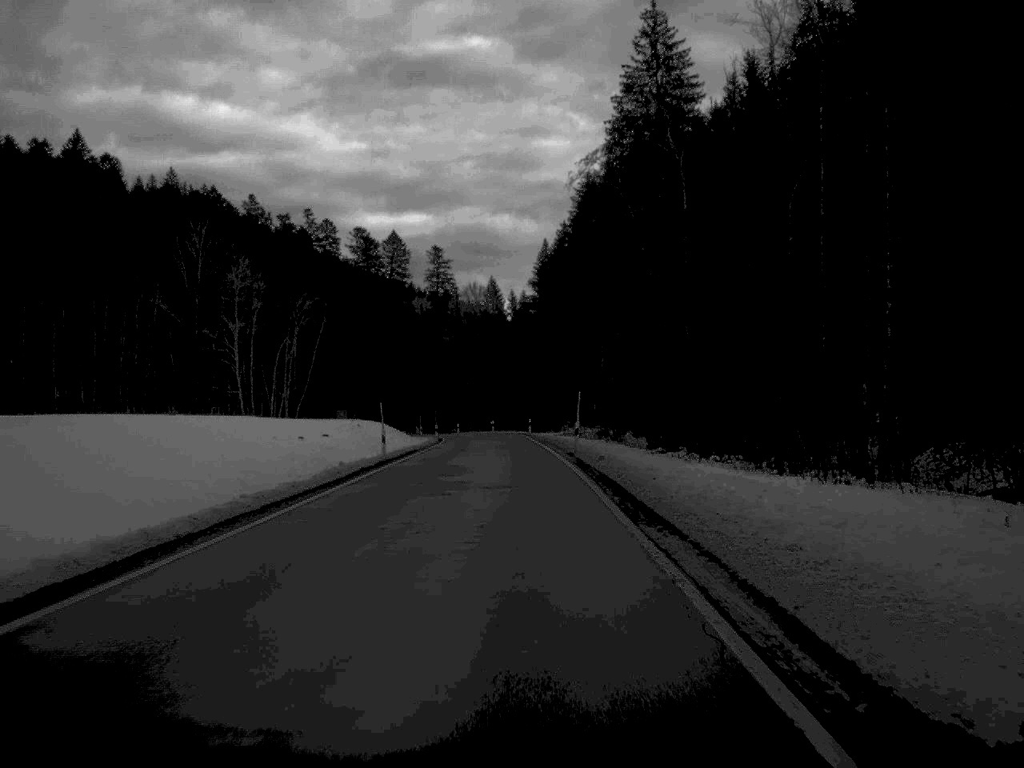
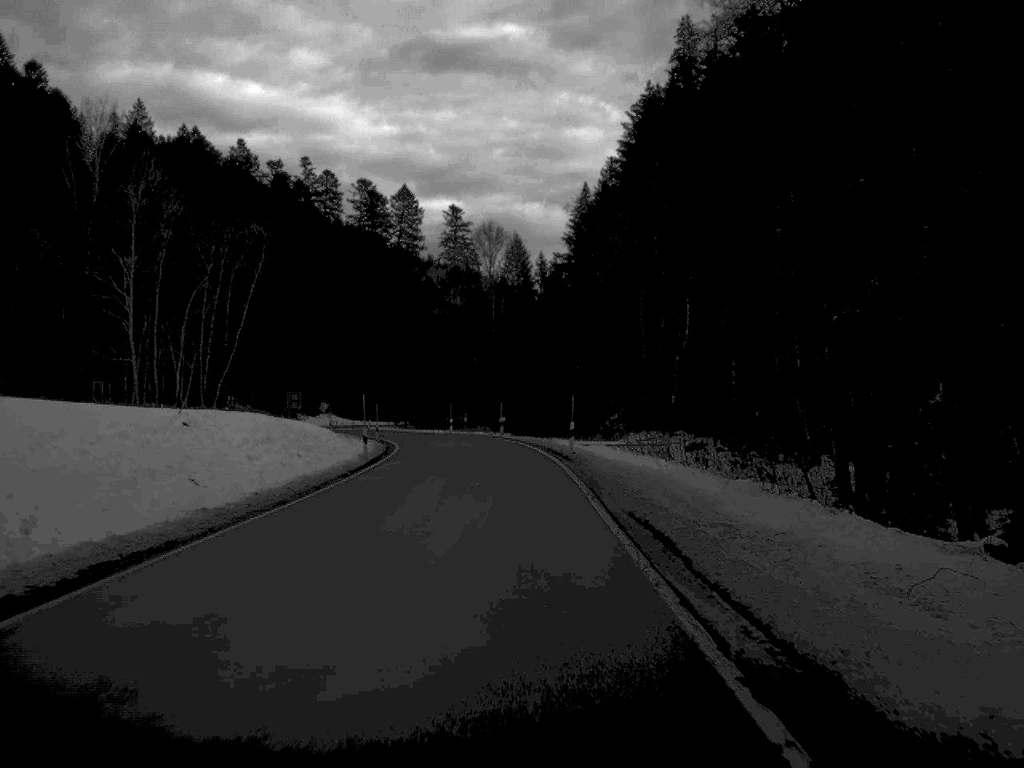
(-0.5, +47.3) m; -1°
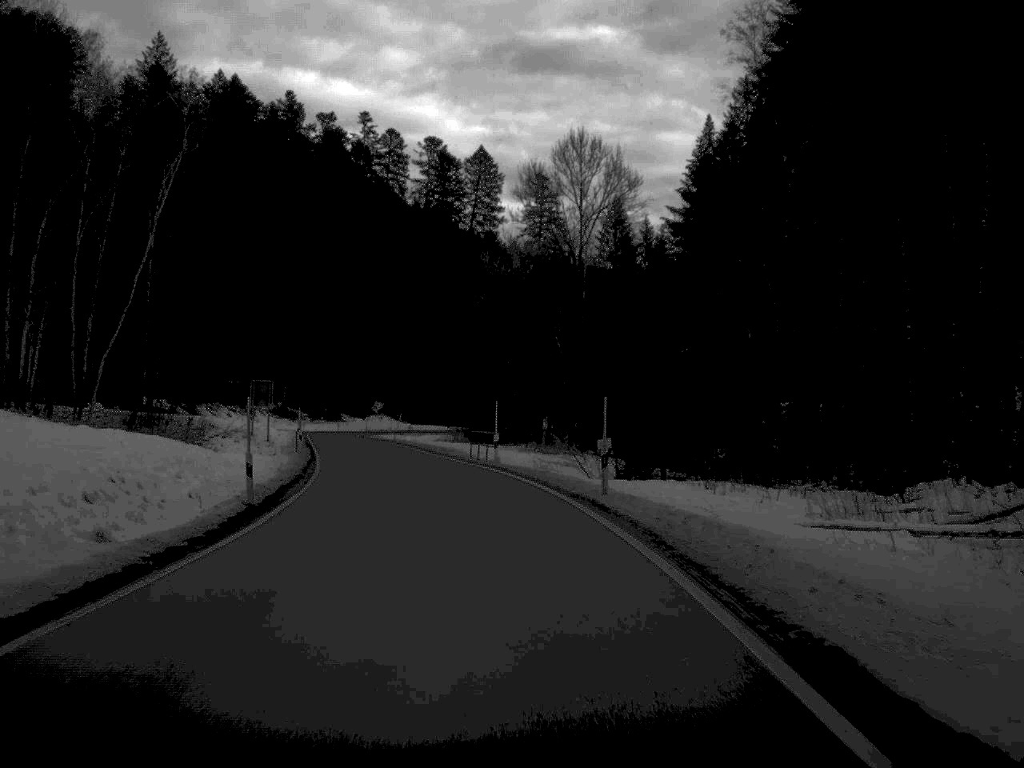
(-1.1, +42.9) m; -4°
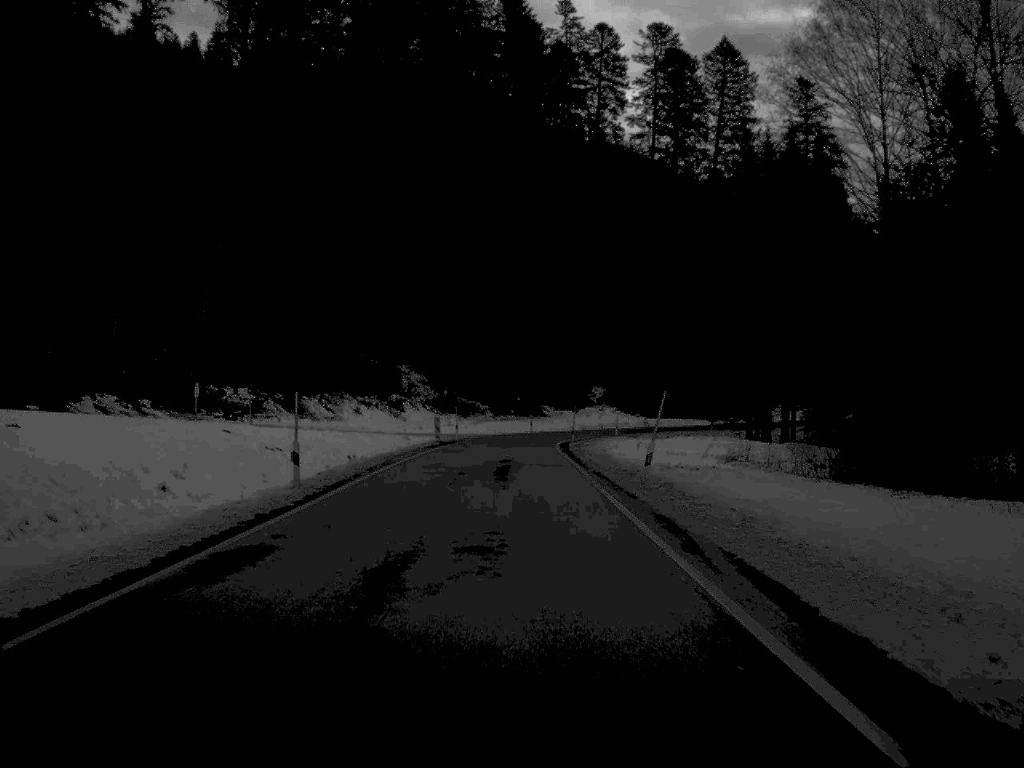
(-6.6, +61.2) m; -10°
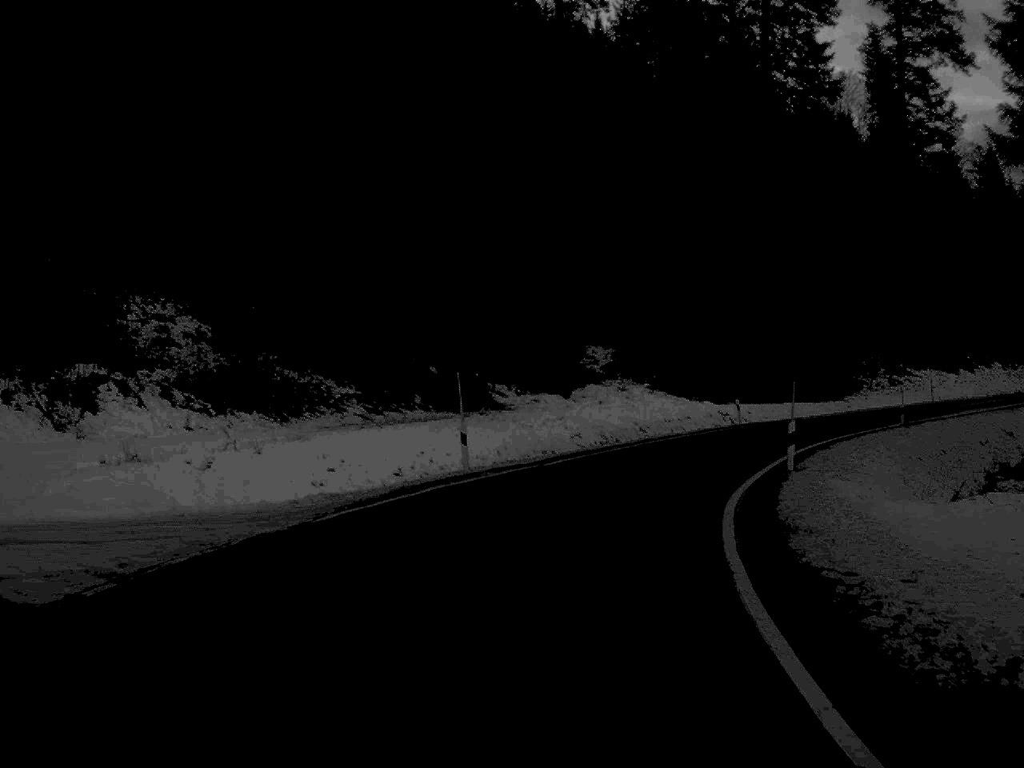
(+0.3, +70.6) m; +3°
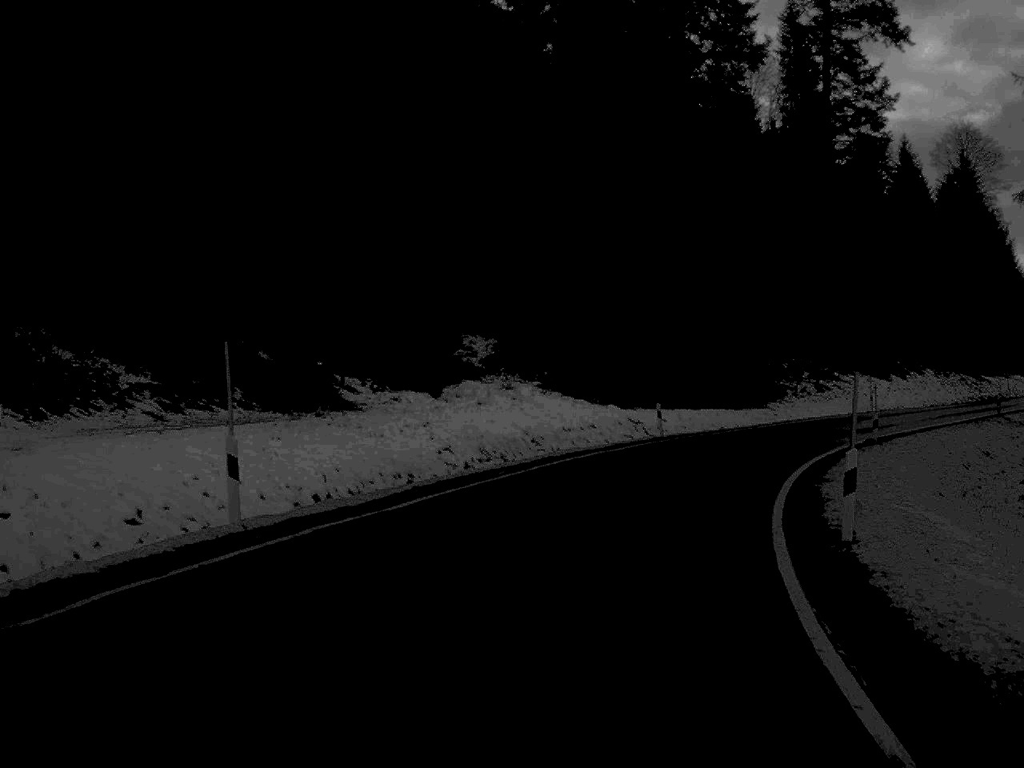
(+0.6, +12.0) m; +6°
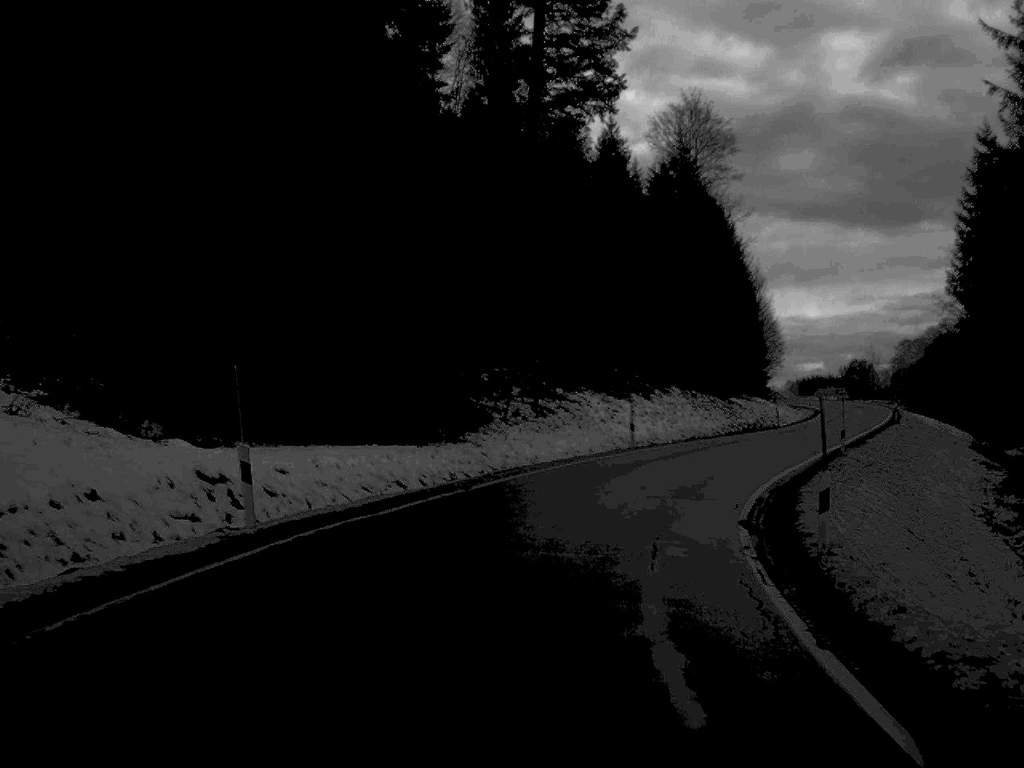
(+3.2, +24.2) m; +15°
